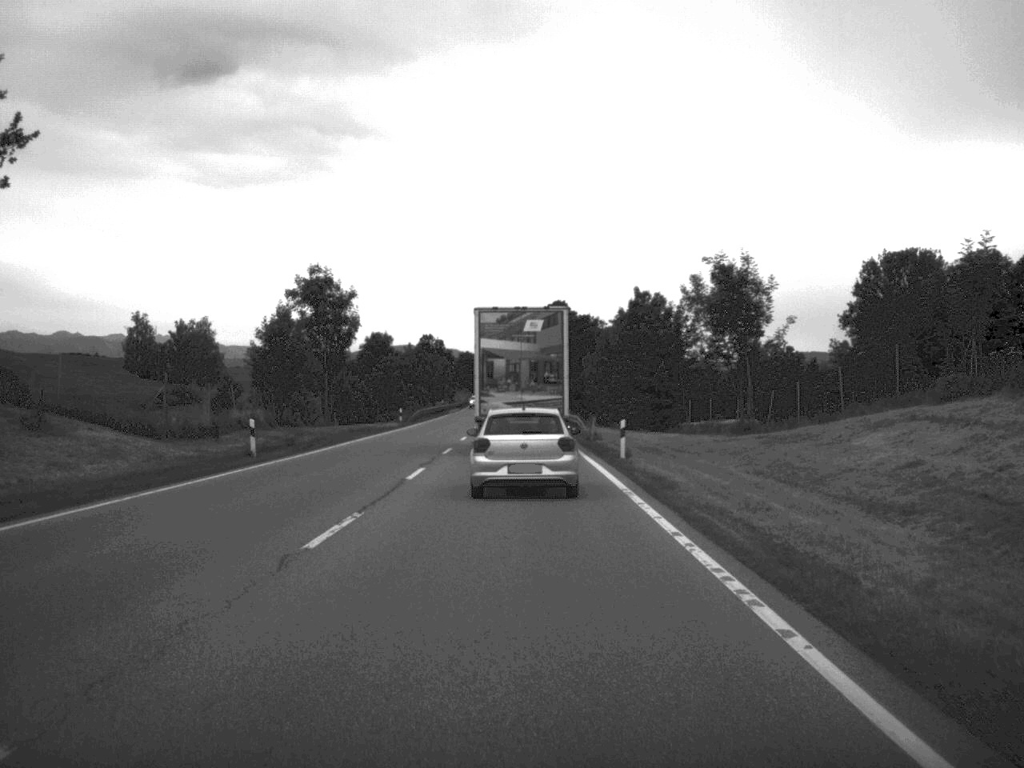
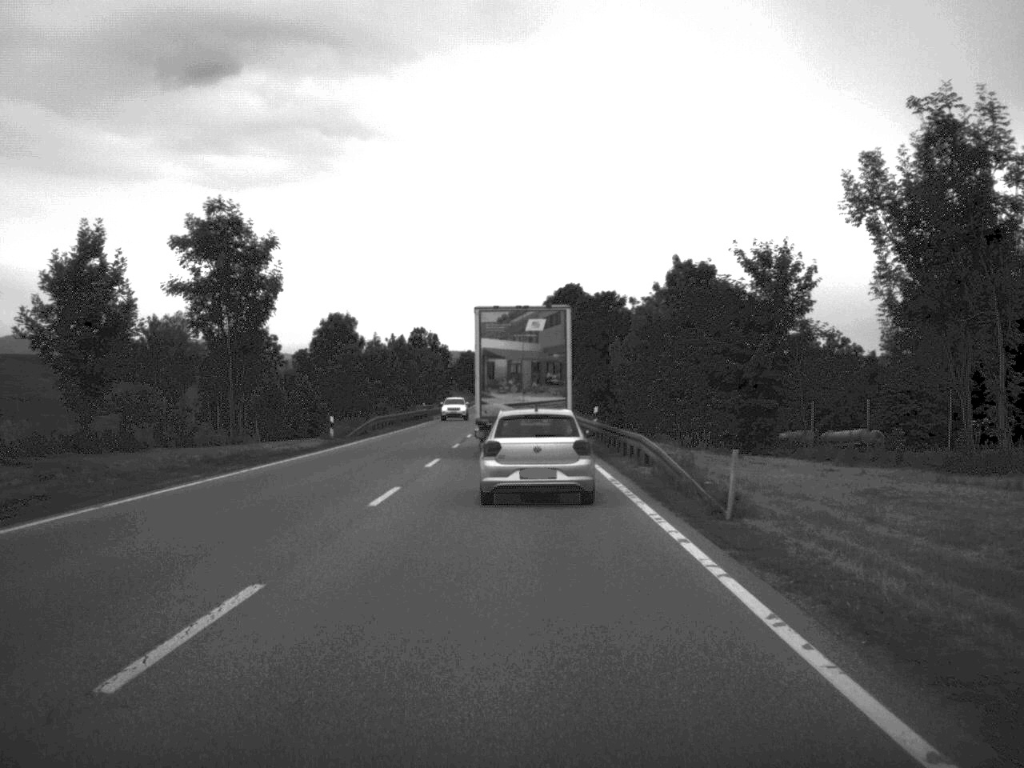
(-0.1, +29.9) m; 0°
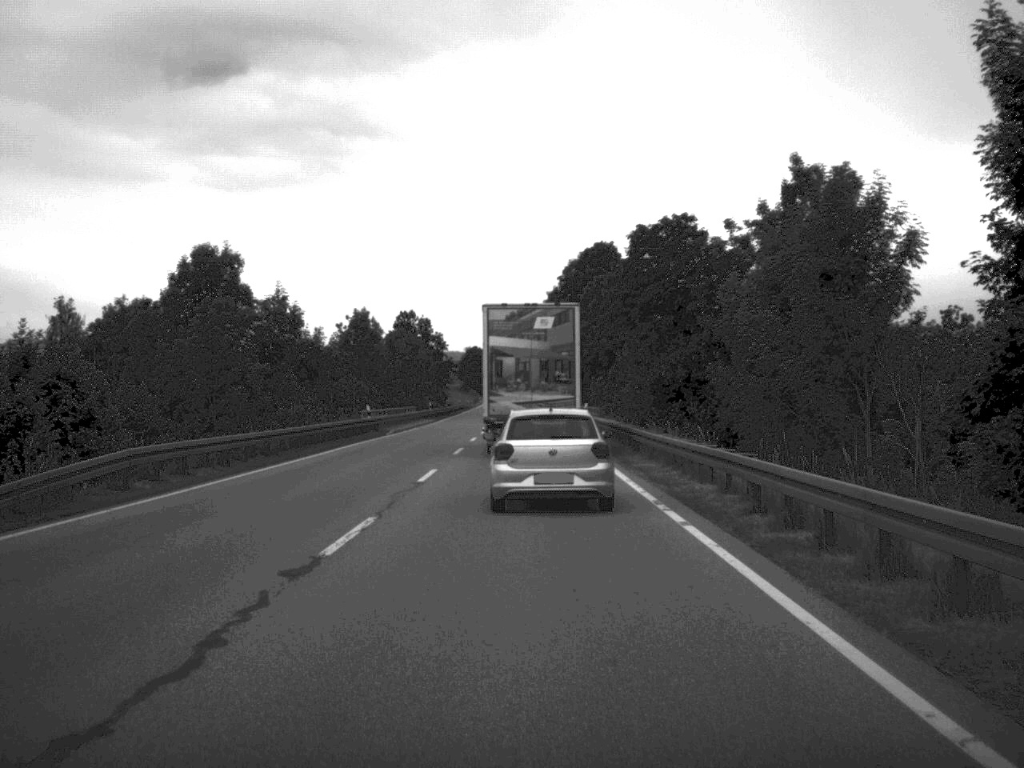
(-0.3, +41.4) m; -1°
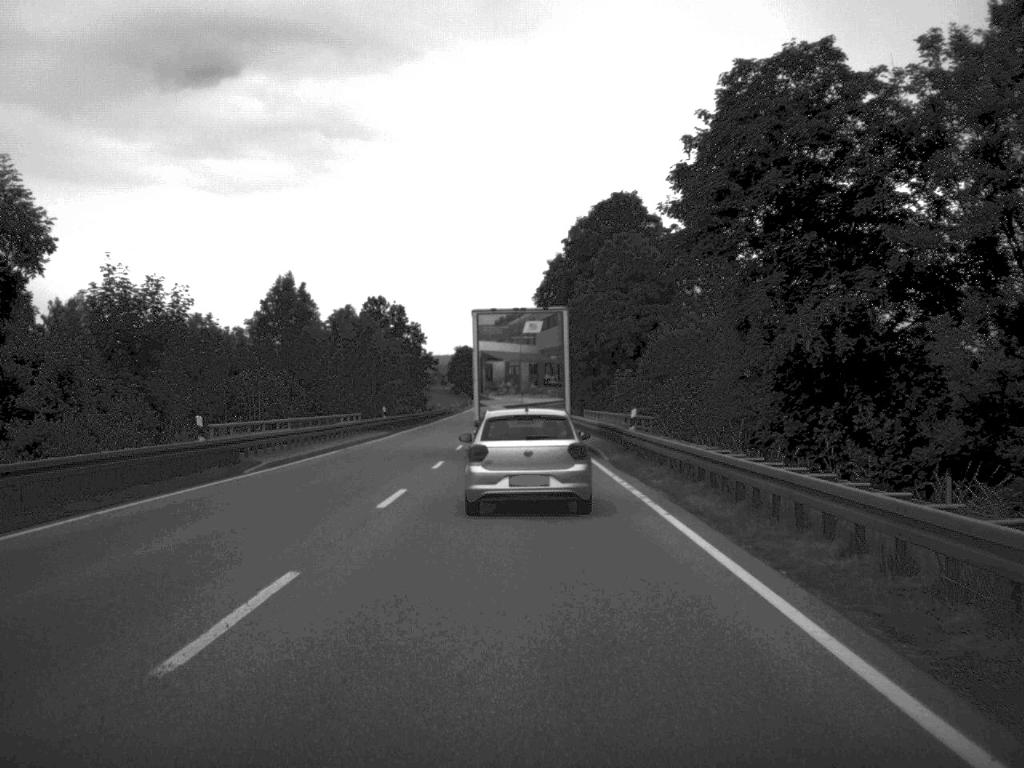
(0.0, +29.0) m; 0°
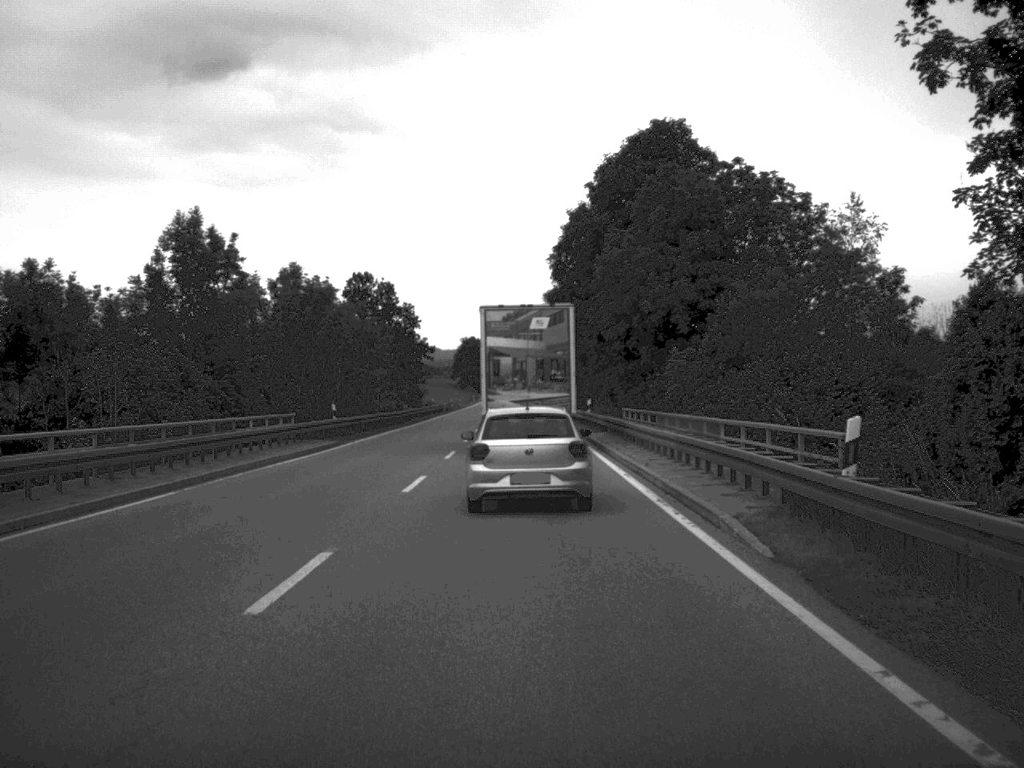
(-0.1, +21.1) m; -1°
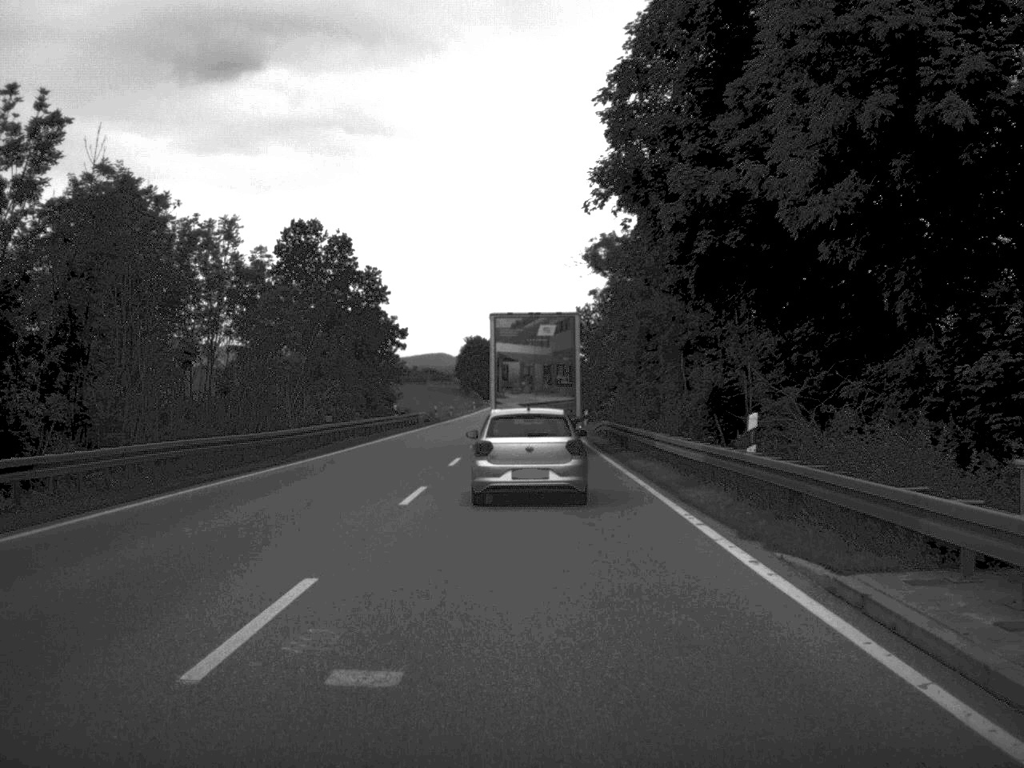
(-0.2, +37.8) m; -1°
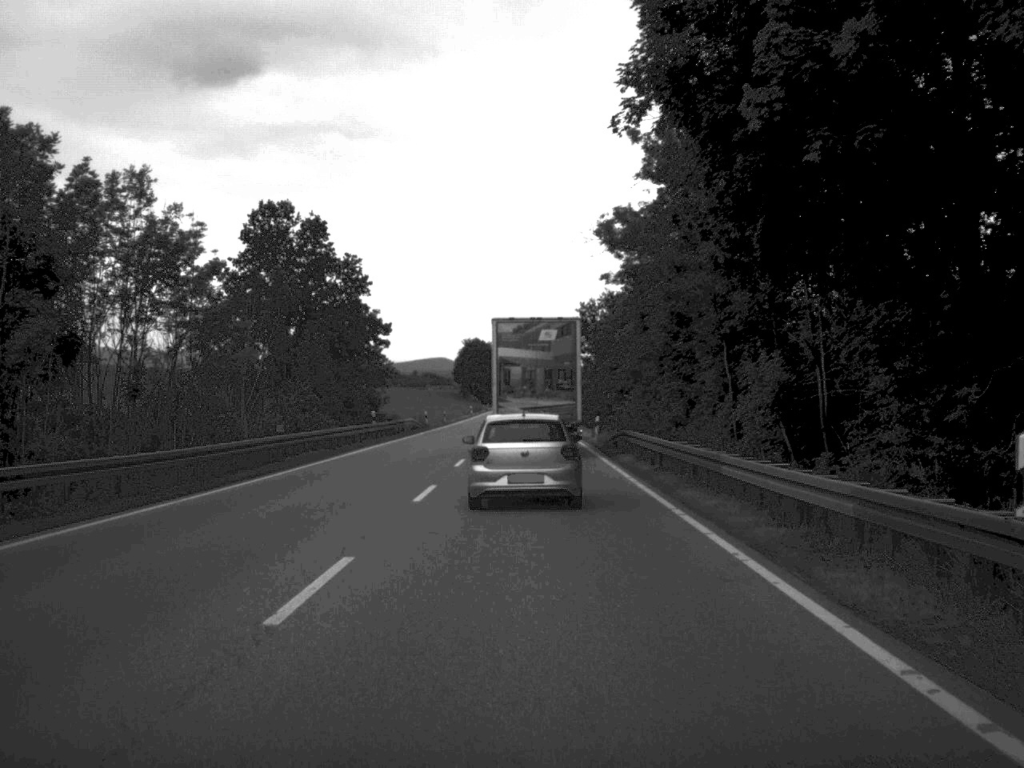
(0.0, +9.9) m; 0°
